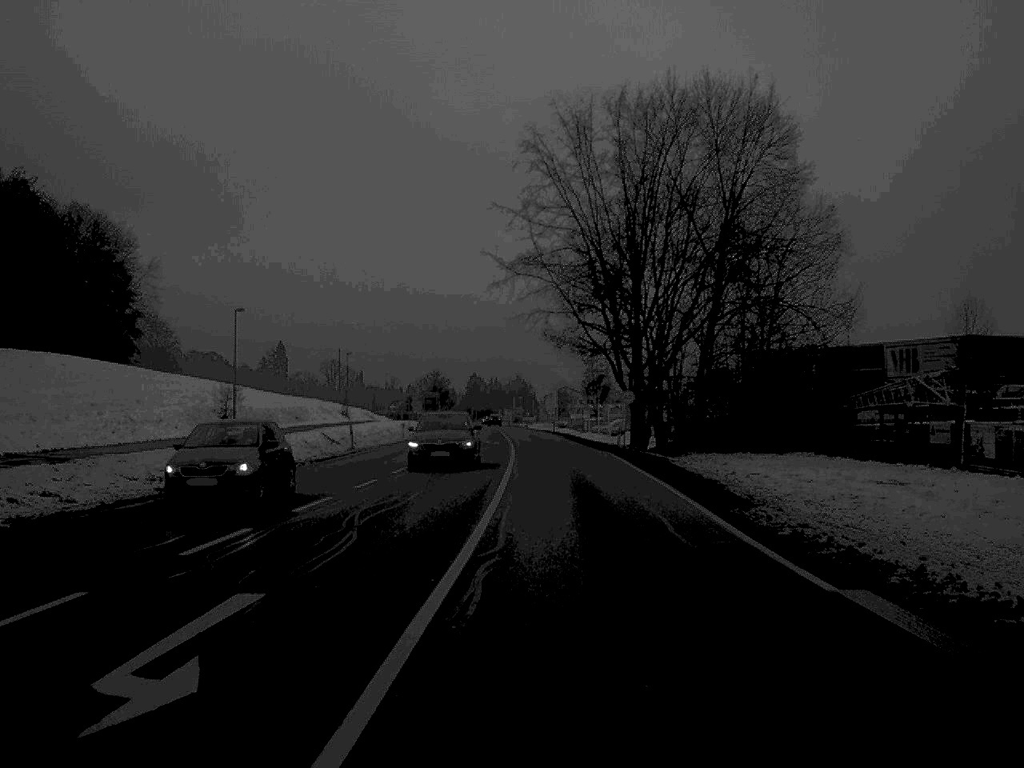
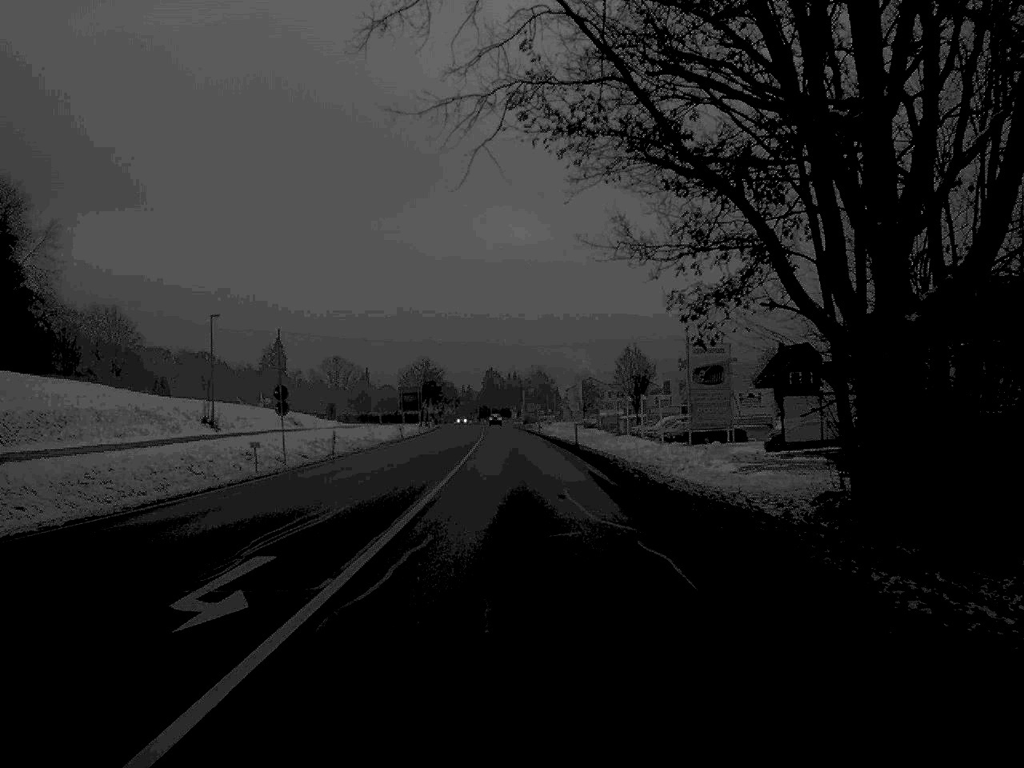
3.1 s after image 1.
(+1.0, +49.9) m; -1°
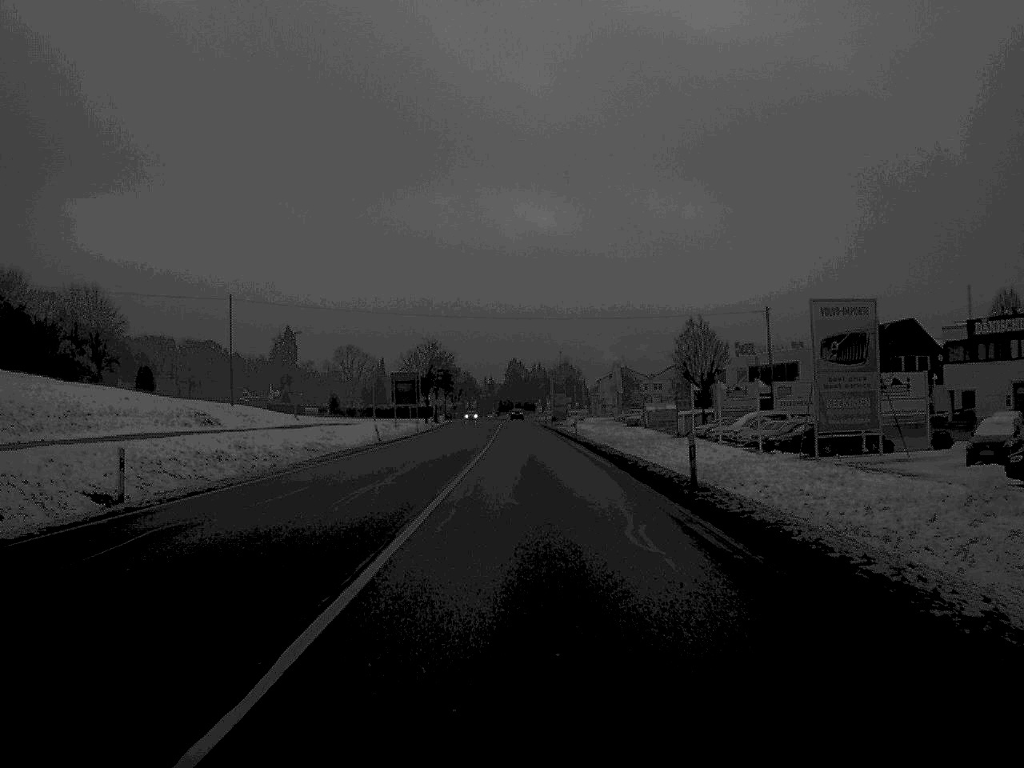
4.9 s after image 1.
(-0.4, +31.9) m; -1°
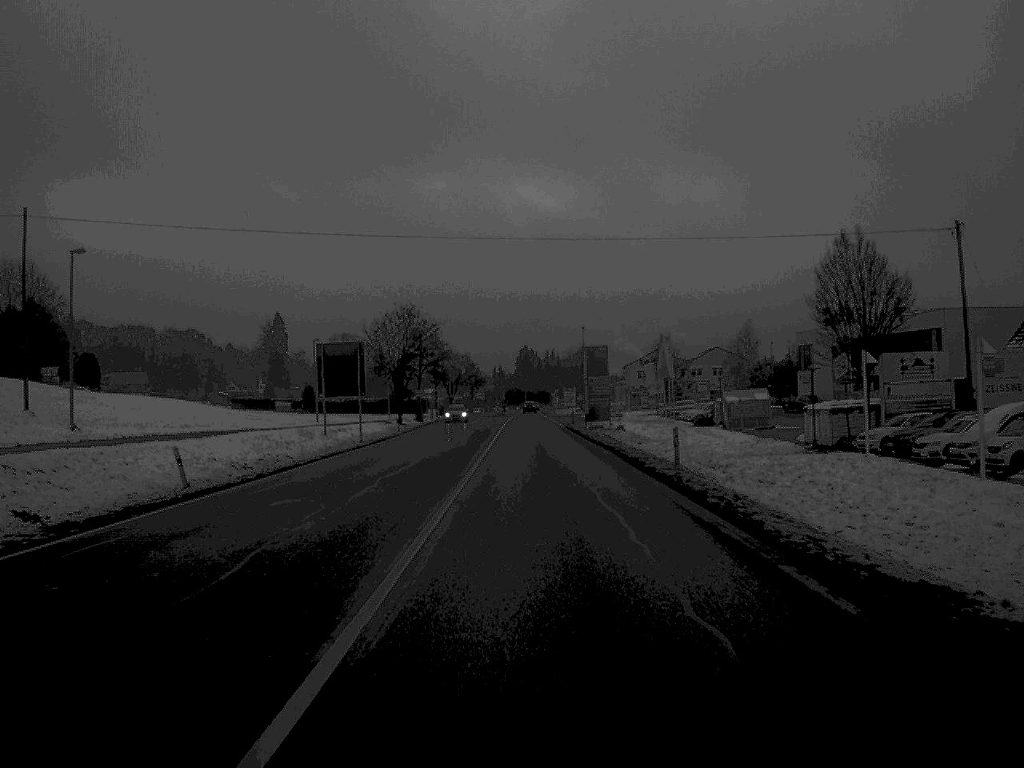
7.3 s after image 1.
(-0.3, +44.1) m; 0°
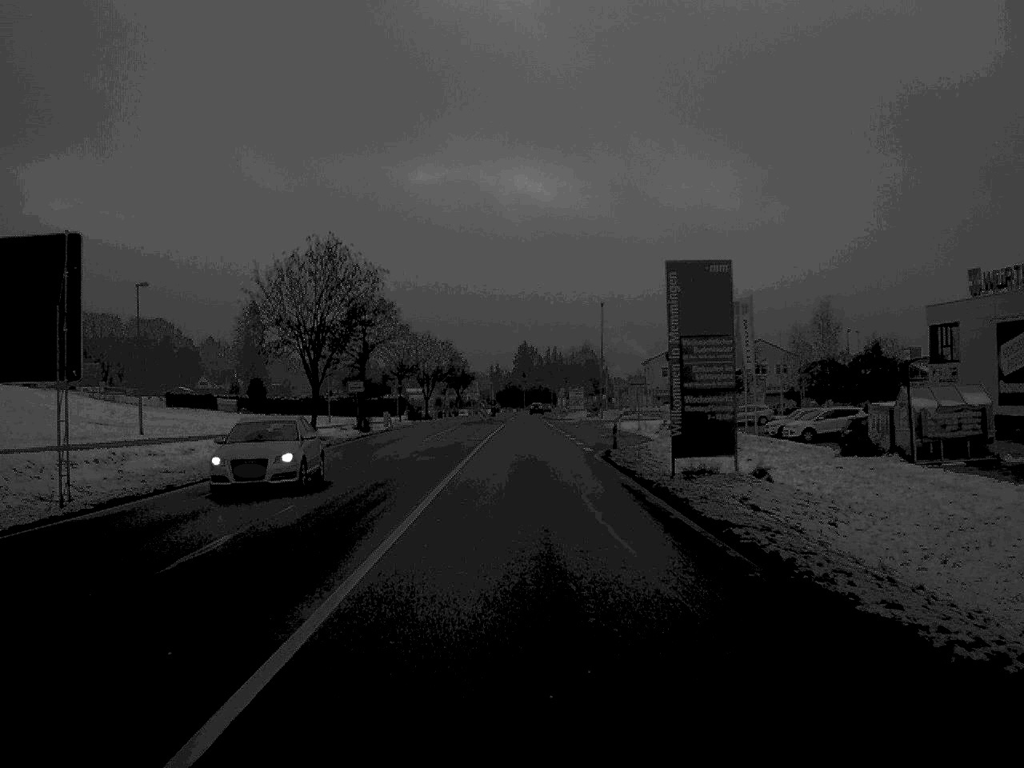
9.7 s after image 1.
(+0.1, +41.9) m; 0°
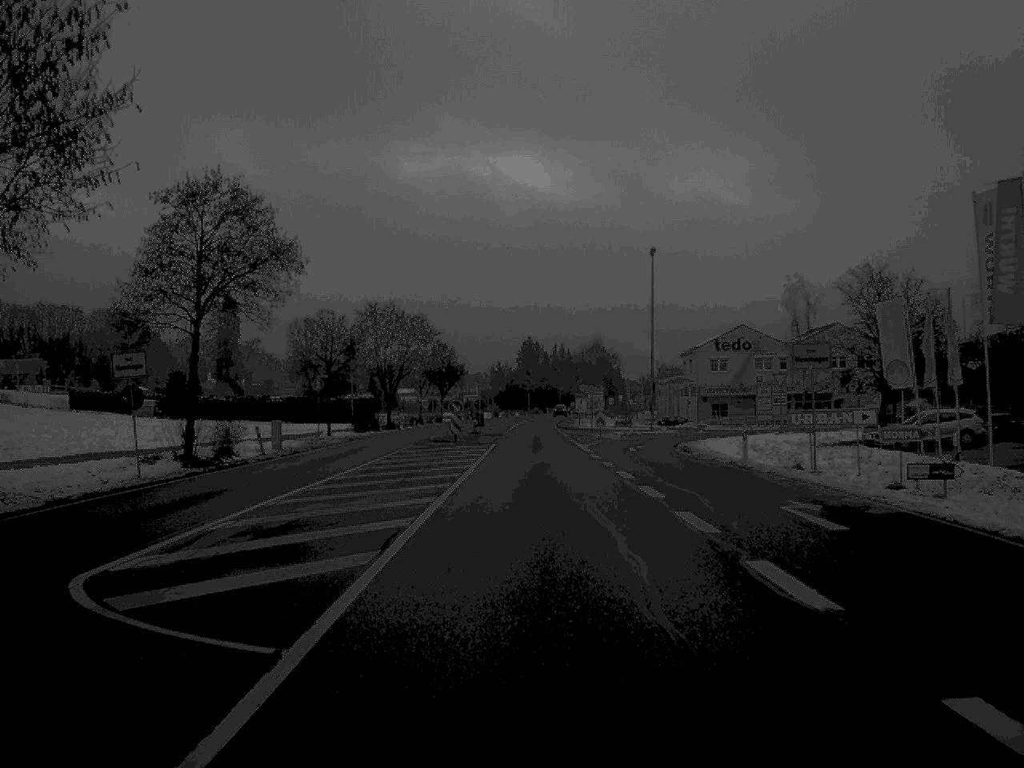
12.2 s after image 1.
(-0.2, +43.2) m; 0°
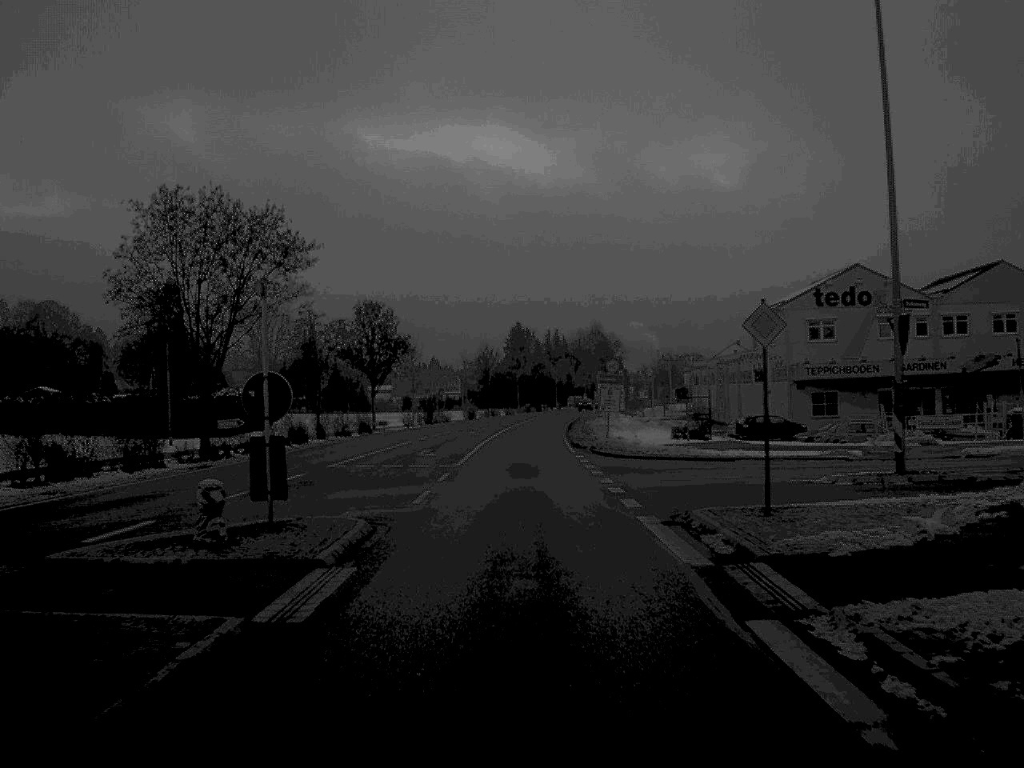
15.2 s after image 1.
(+0.4, +53.2) m; 0°
